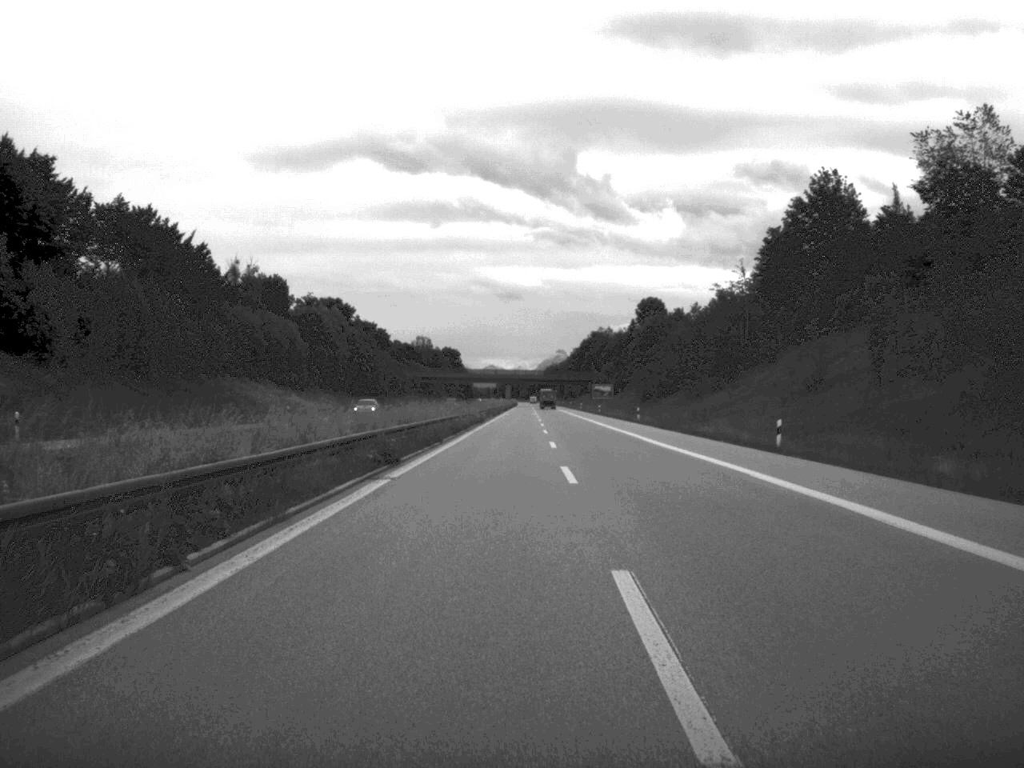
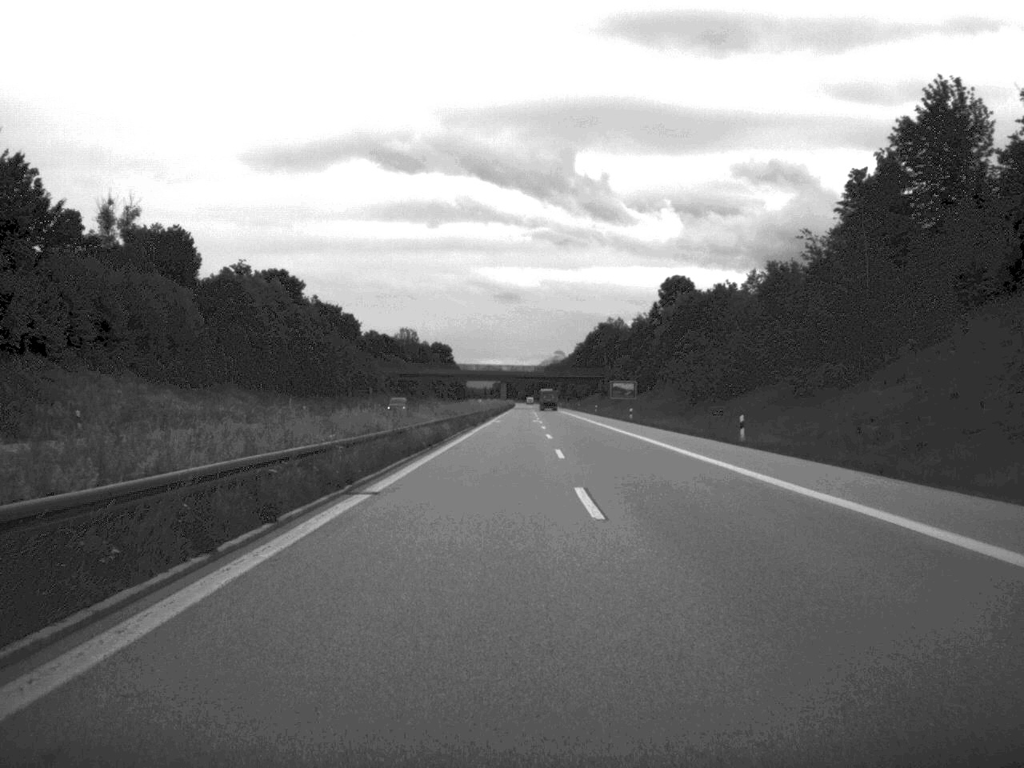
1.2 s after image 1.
(0.0, +42.6) m; 0°
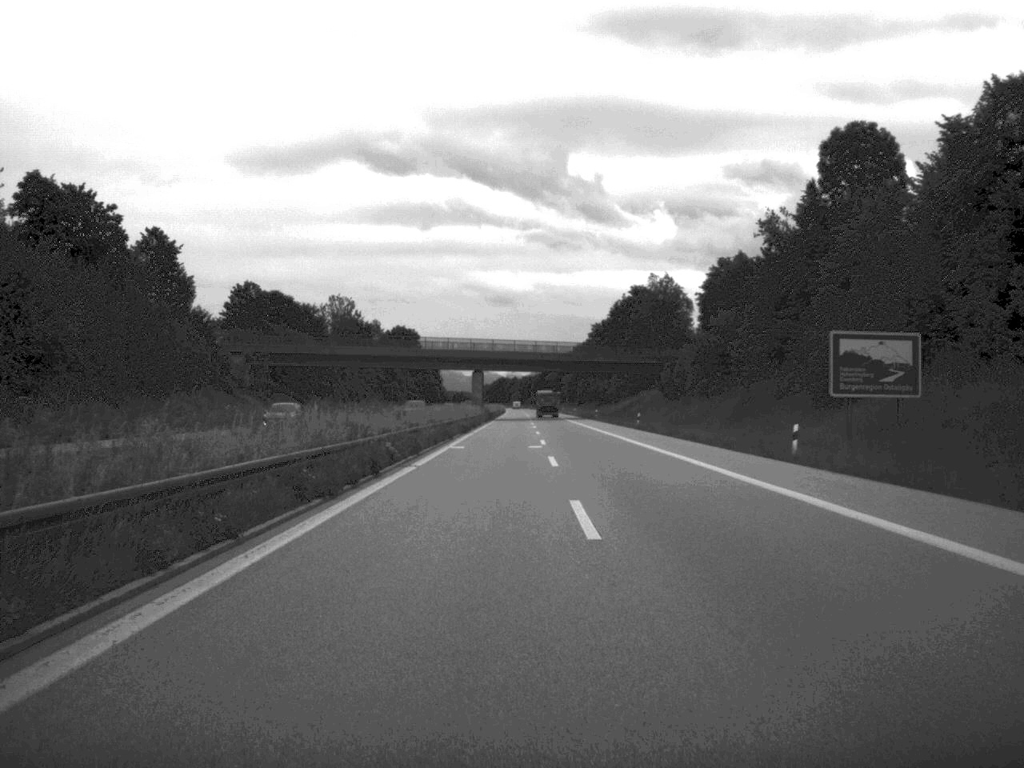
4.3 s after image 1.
(+0.2, +108.0) m; 0°
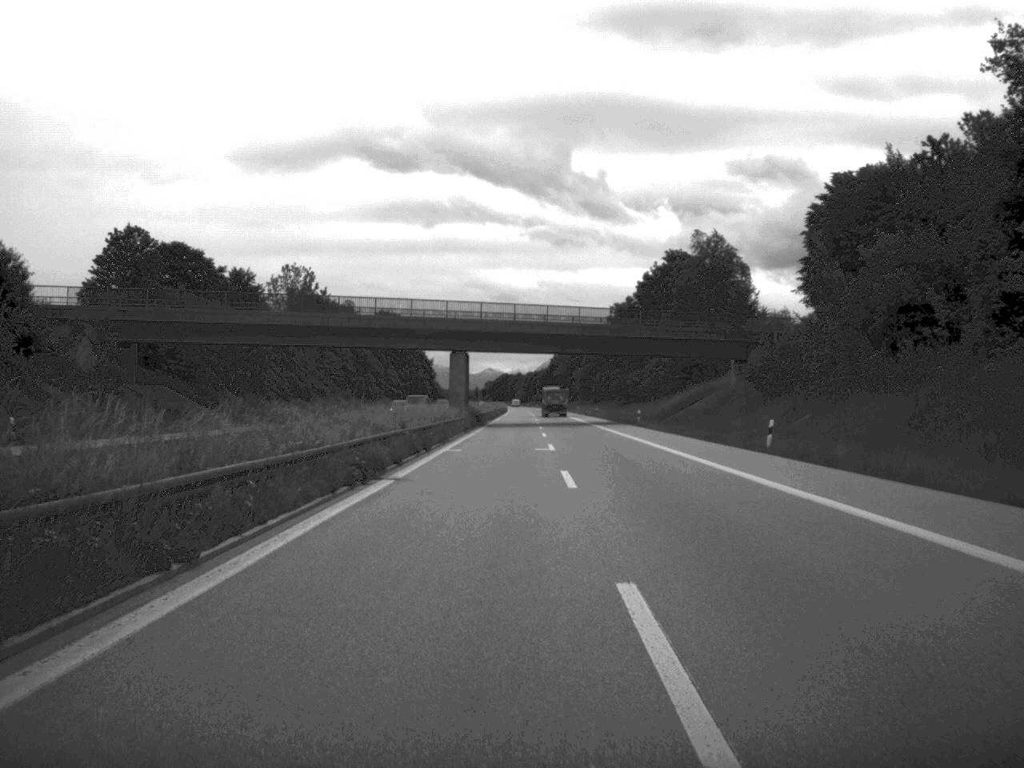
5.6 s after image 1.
(-0.1, +44.5) m; 0°
